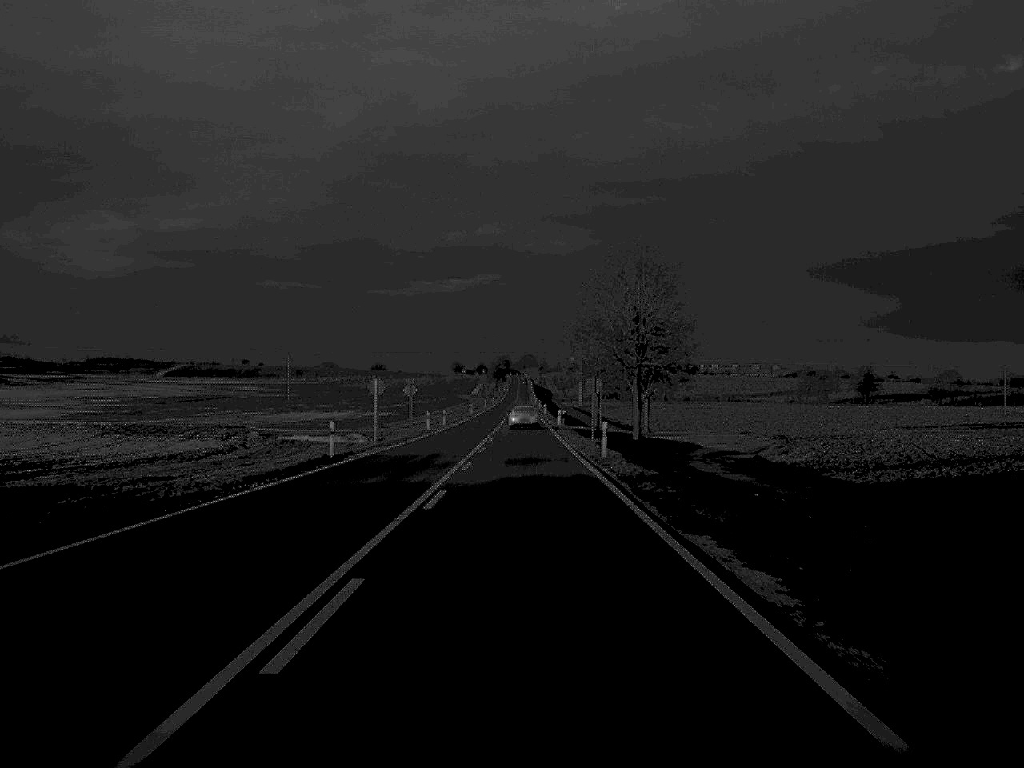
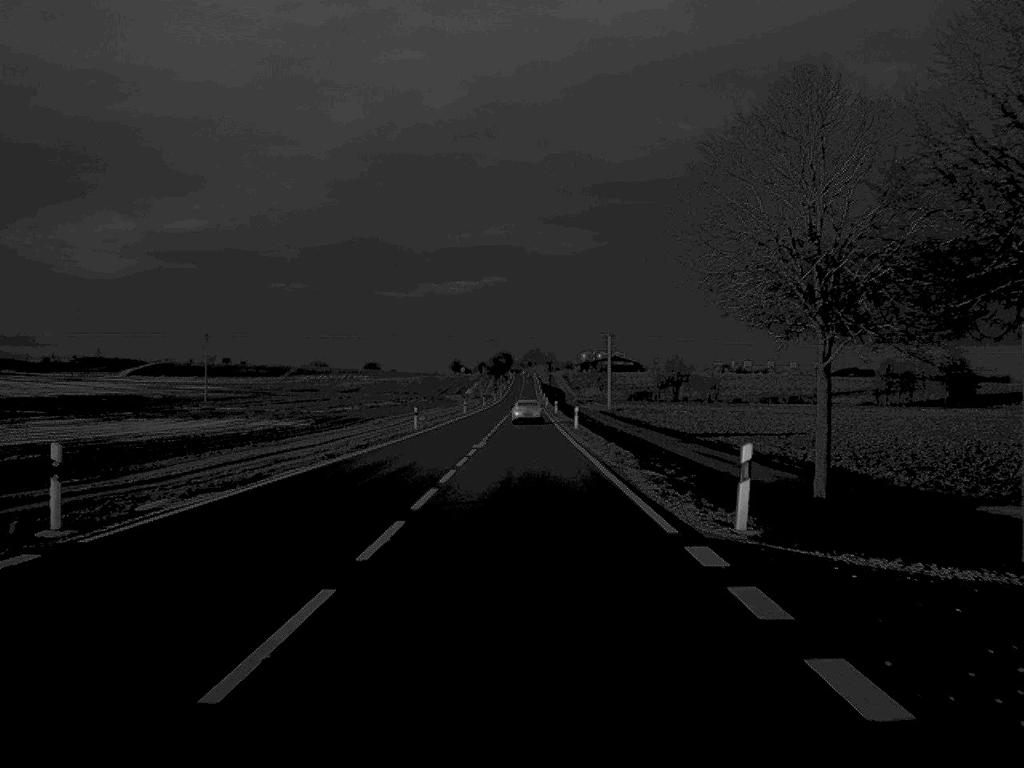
(-0.1, +78.6) m; 0°
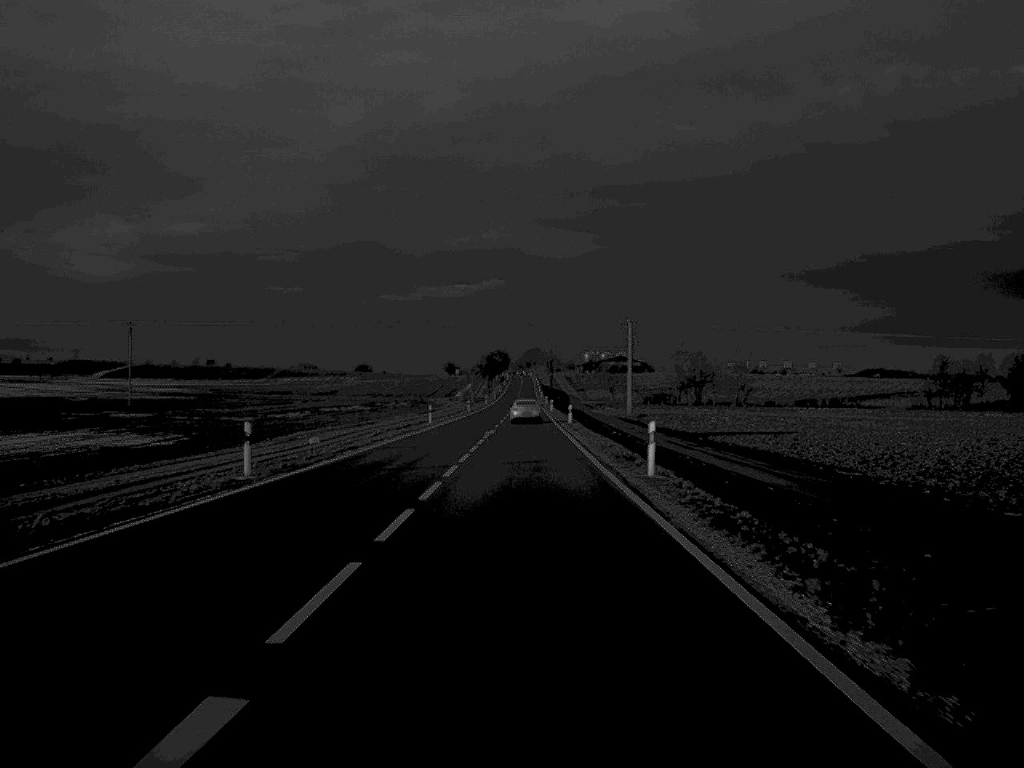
(0.0, +40.3) m; 0°
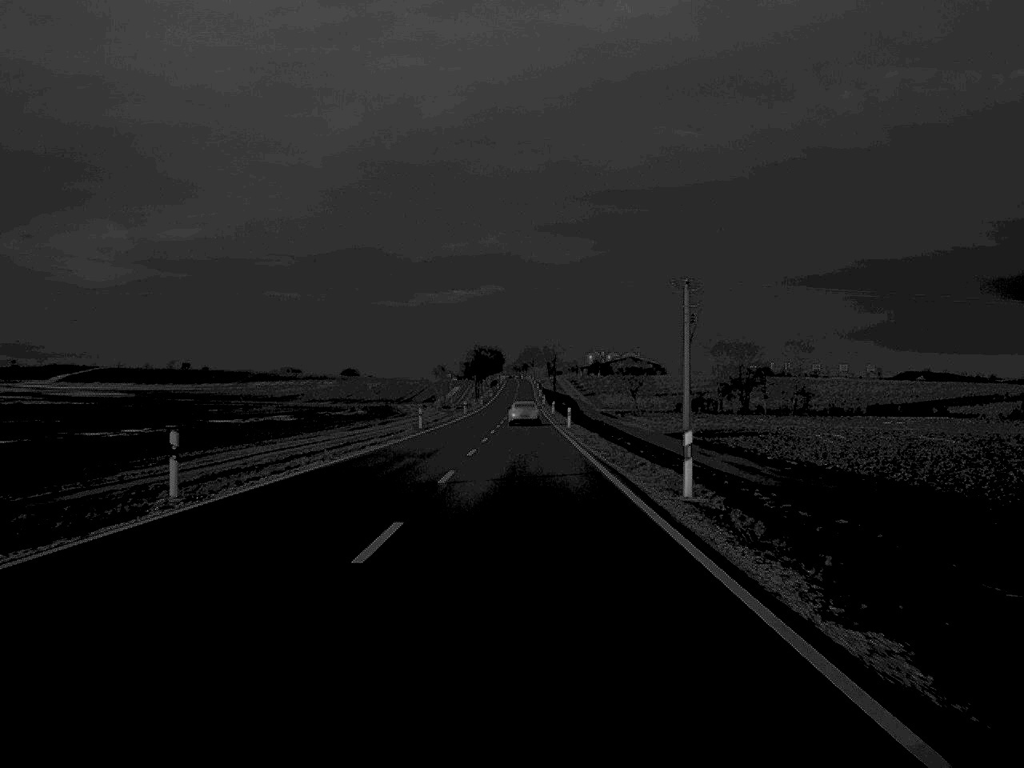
(0.0, +55.8) m; 0°
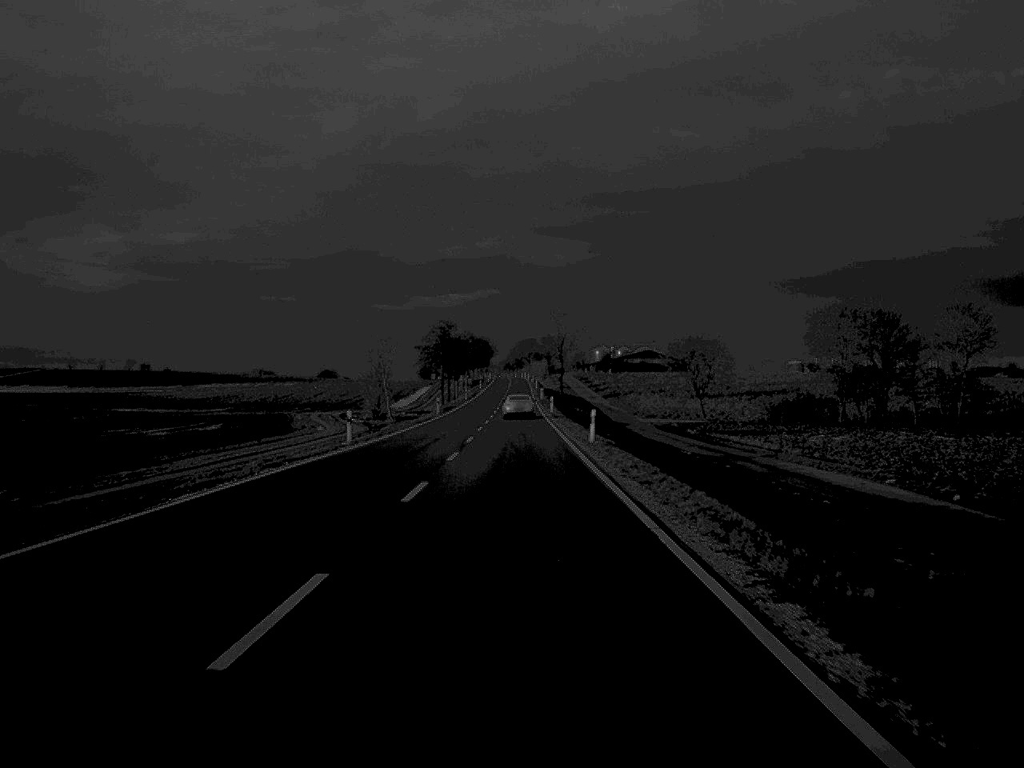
(+0.2, +77.0) m; 0°
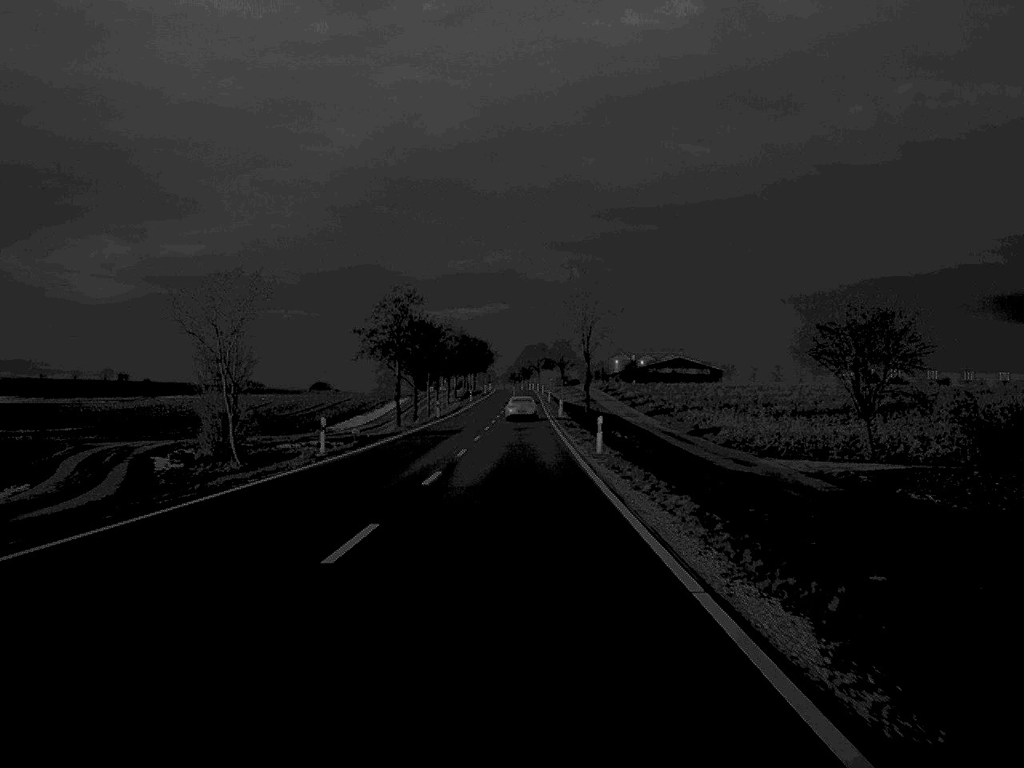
(-0.1, +54.8) m; 0°
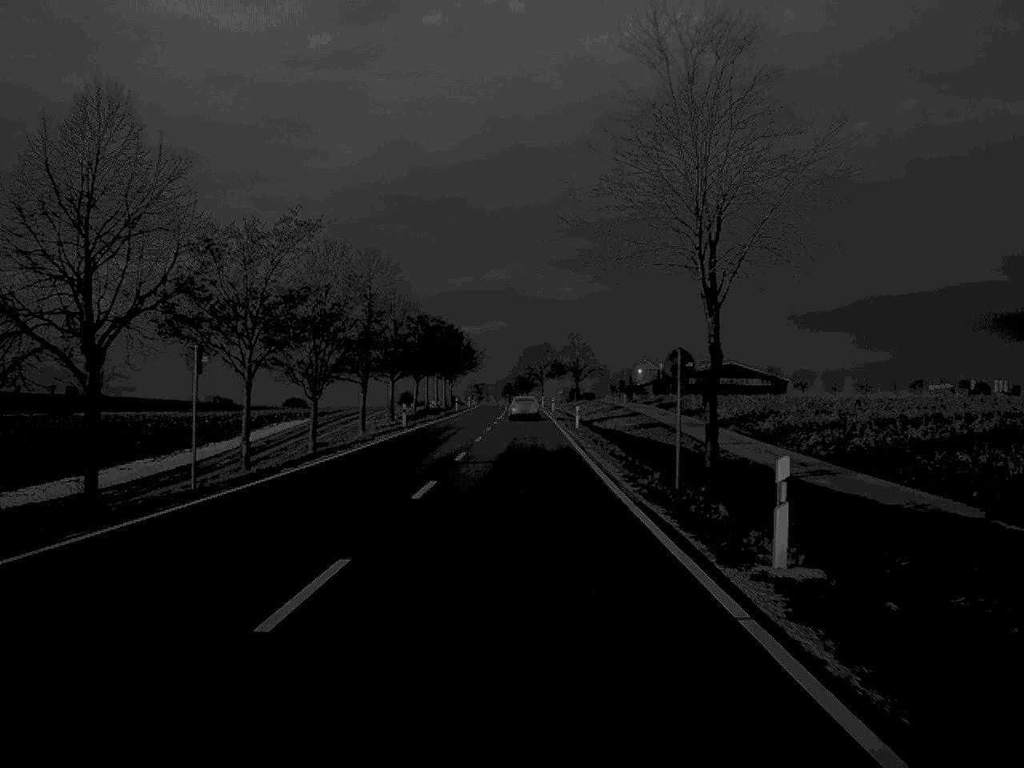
(0.0, +75.8) m; 0°
